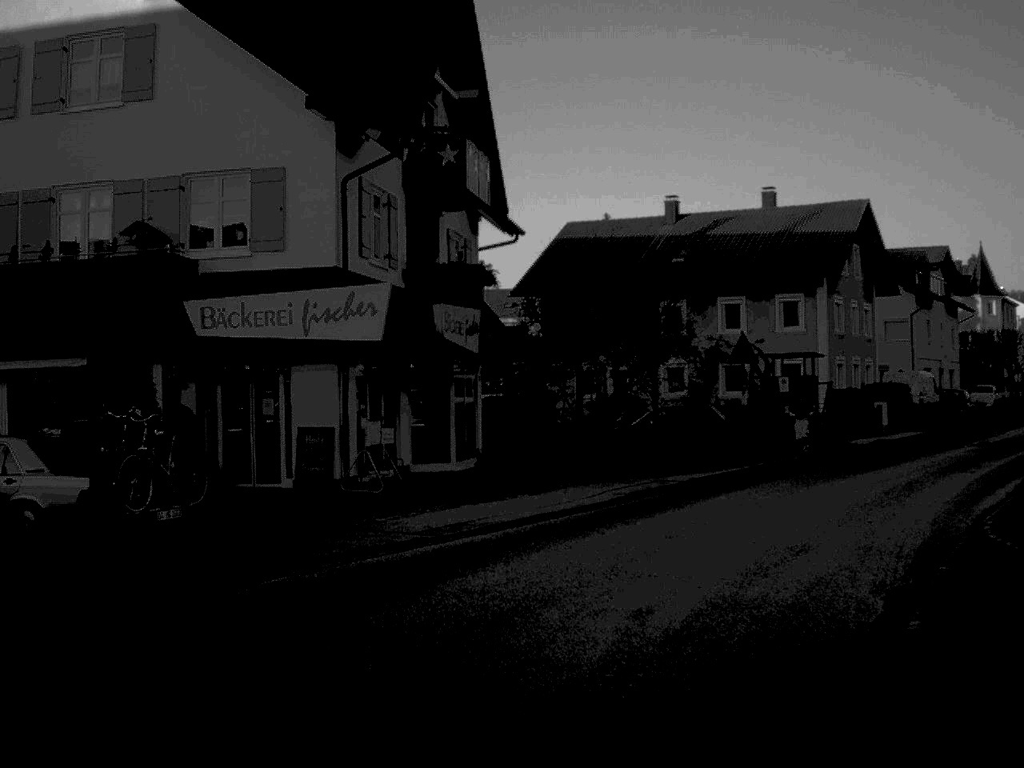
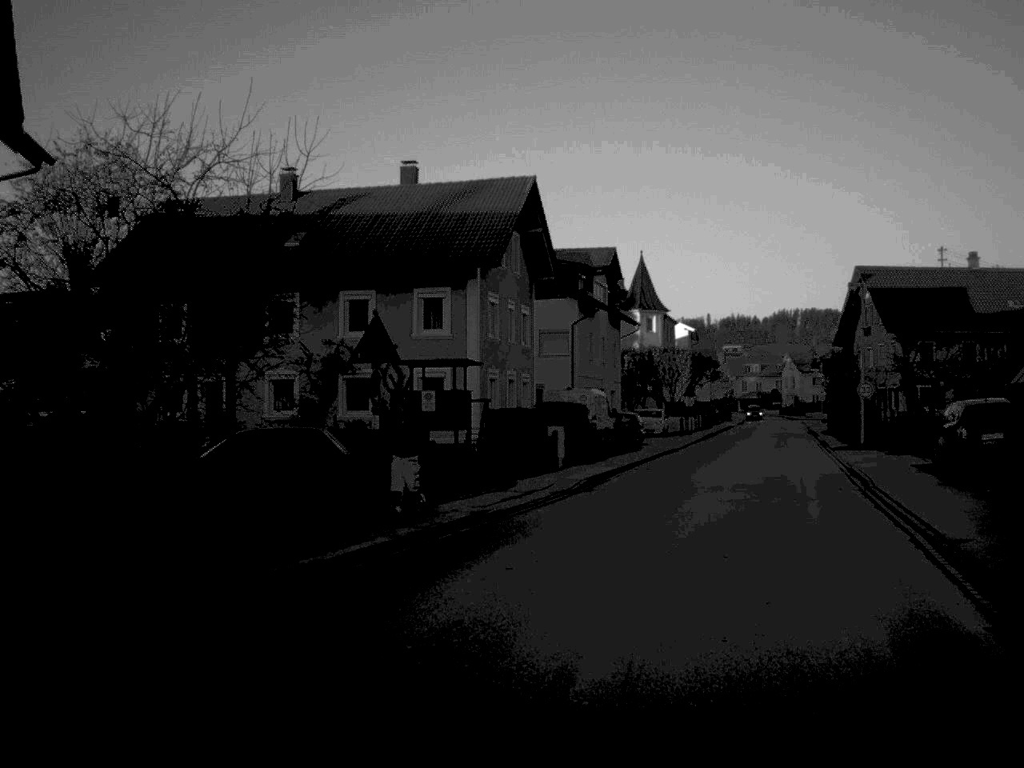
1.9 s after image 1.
(+1.5, +11.6) m; +18°
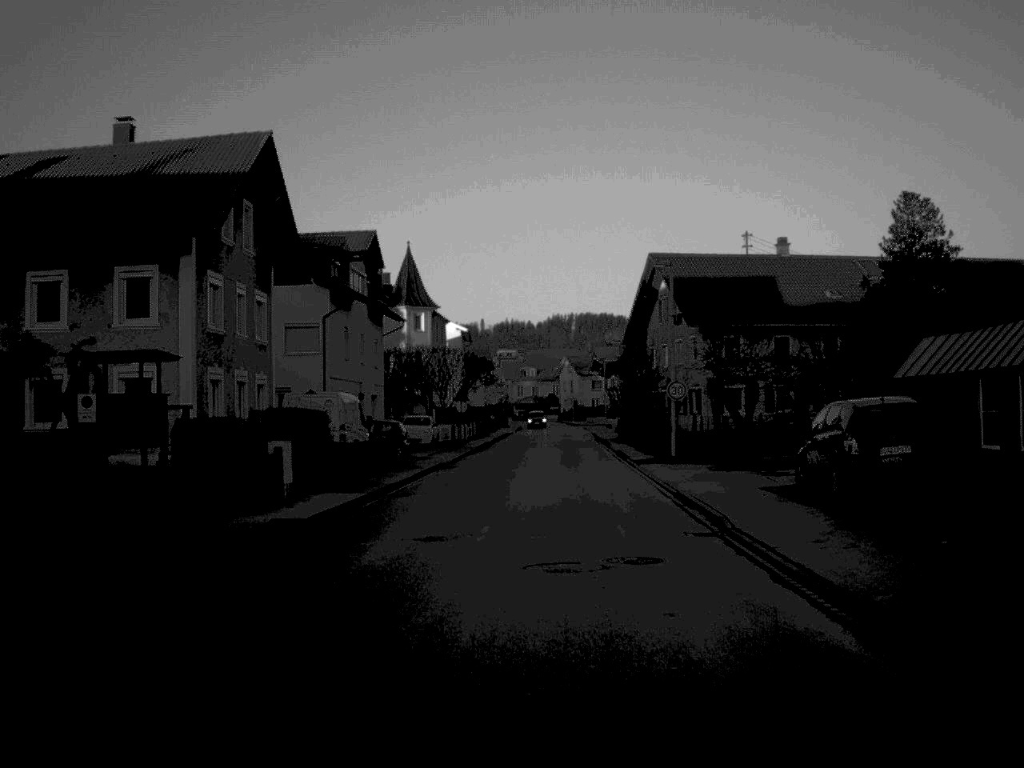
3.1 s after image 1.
(+0.9, +8.6) m; +10°
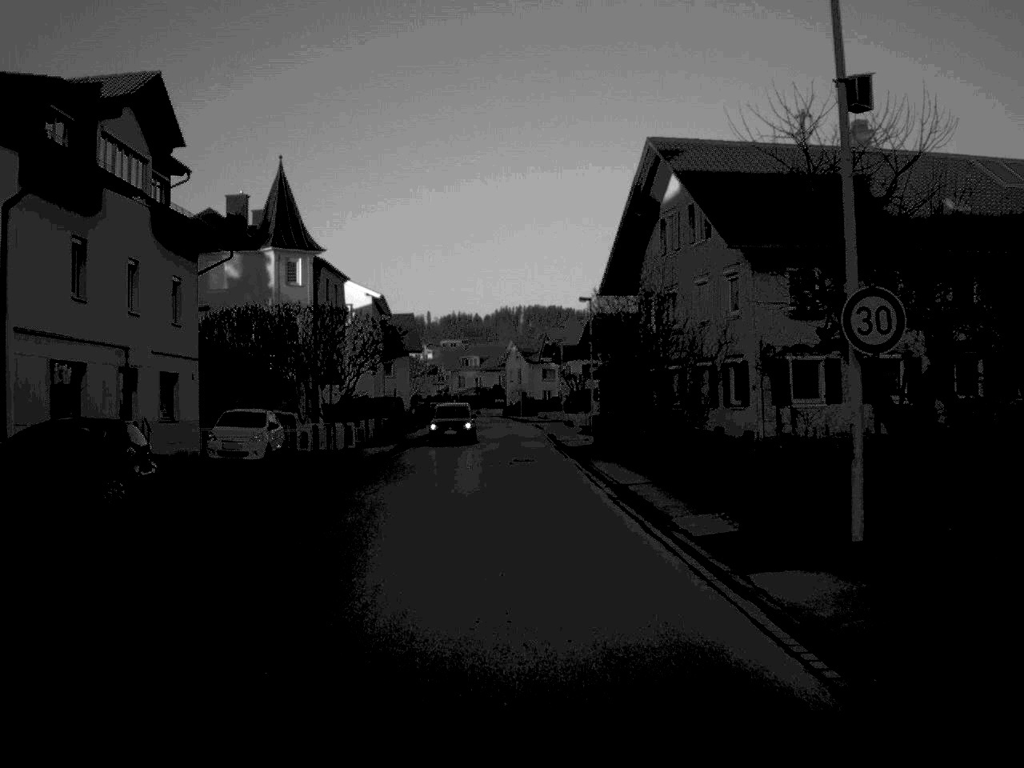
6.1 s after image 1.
(+0.8, +27.2) m; +2°
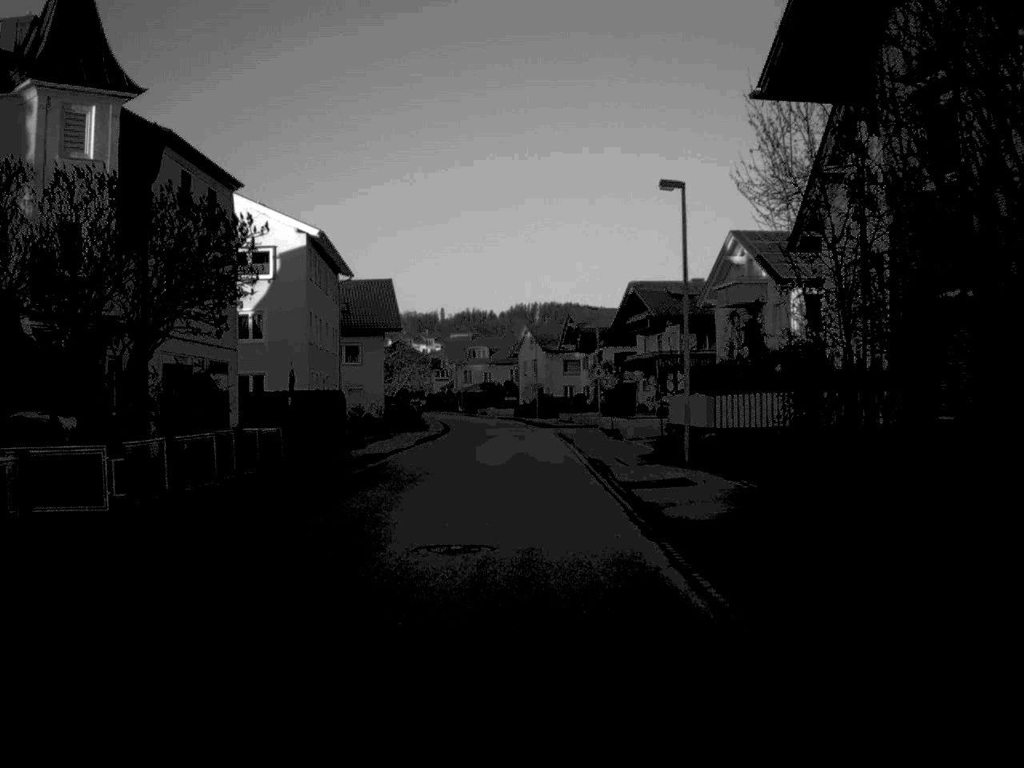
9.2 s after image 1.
(-0.2, +29.7) m; -1°
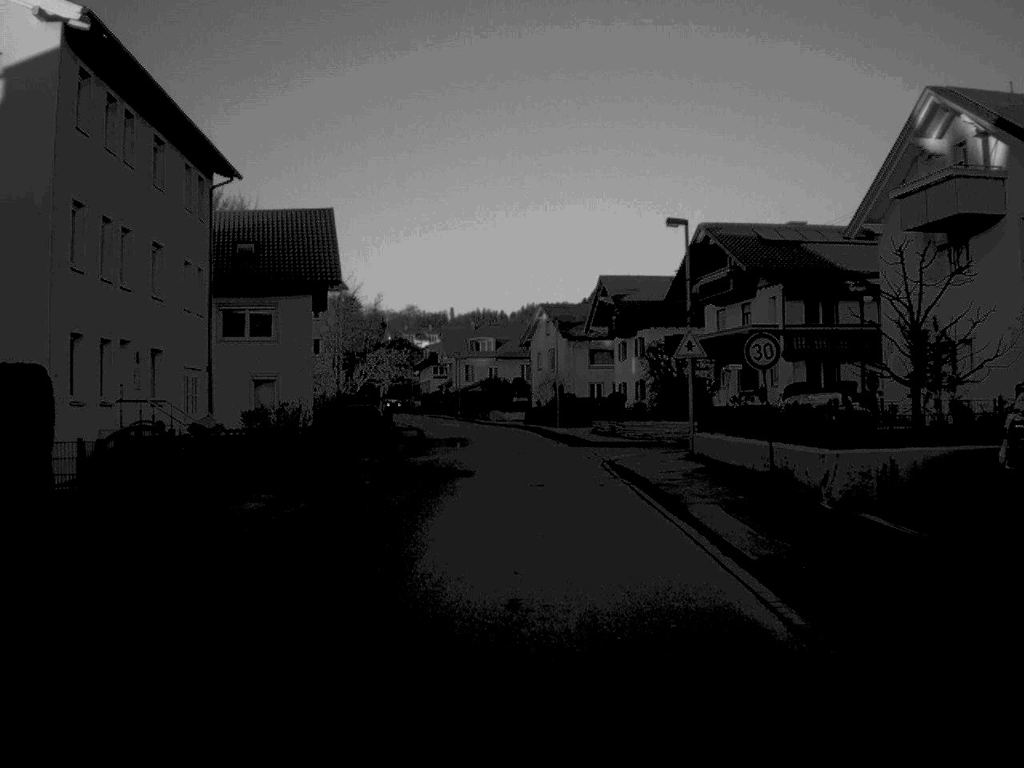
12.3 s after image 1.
(-0.3, +30.5) m; 0°
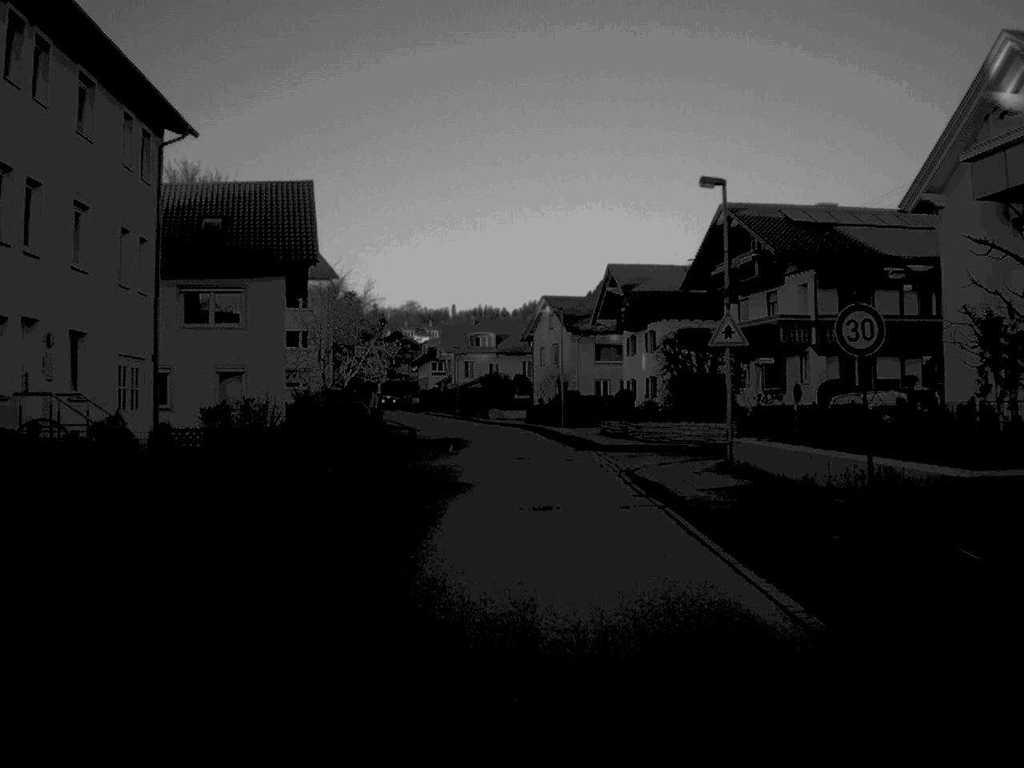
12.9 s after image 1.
(0.0, +5.8) m; 0°
